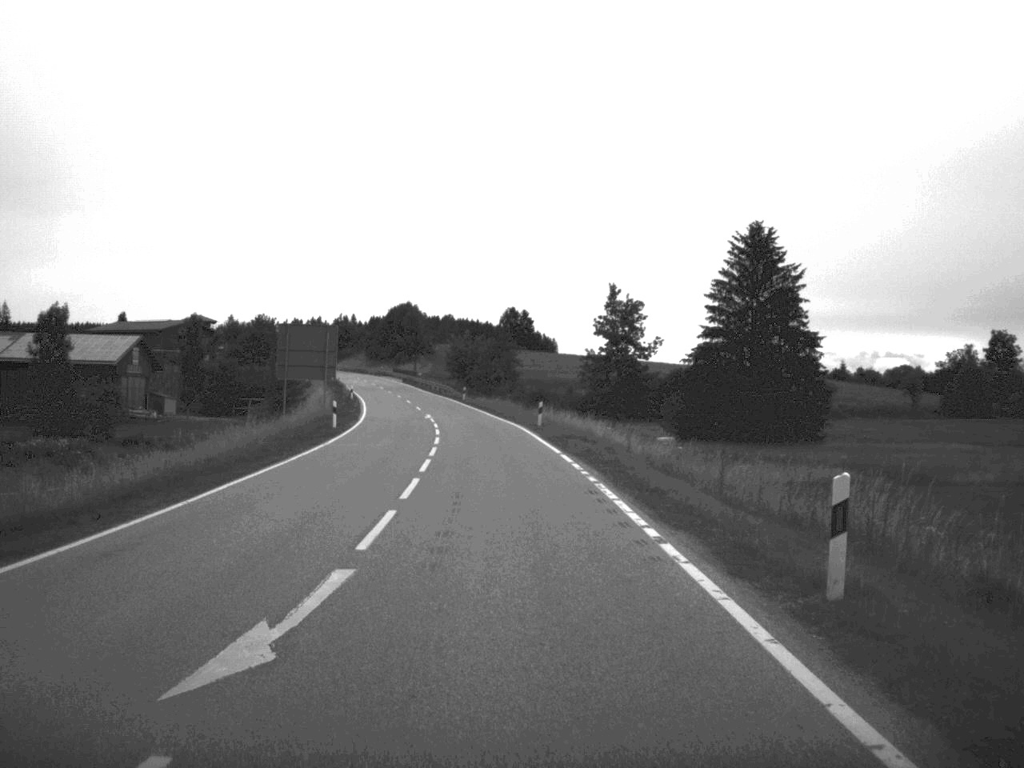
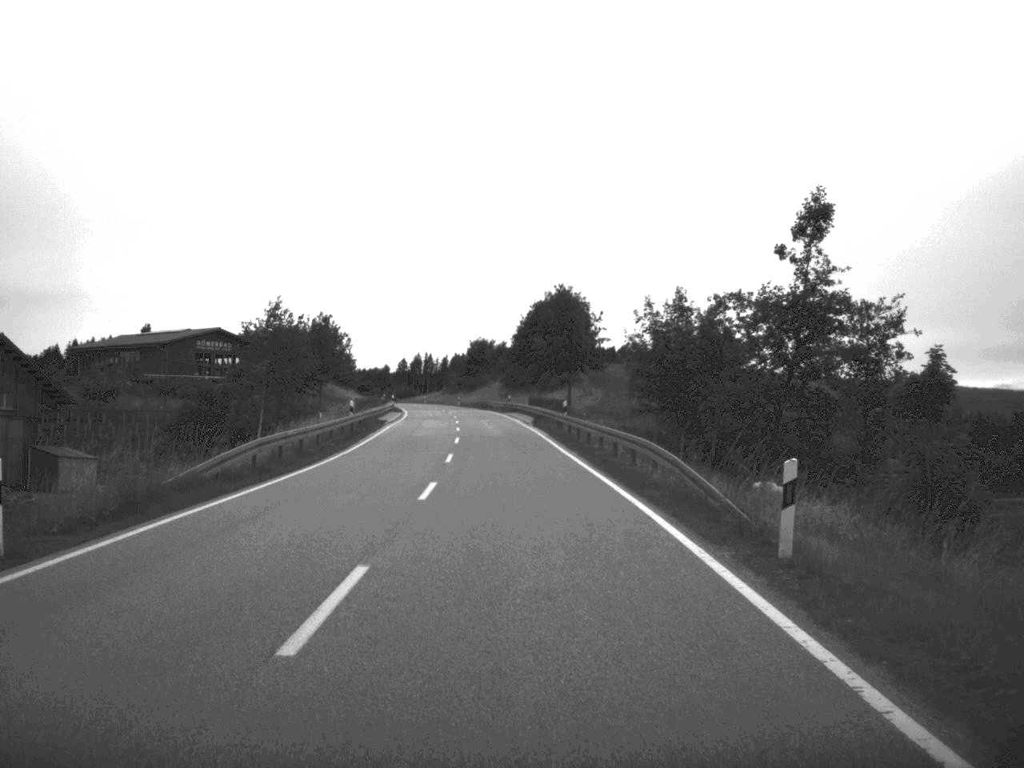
(-5.0, +75.8) m; -8°
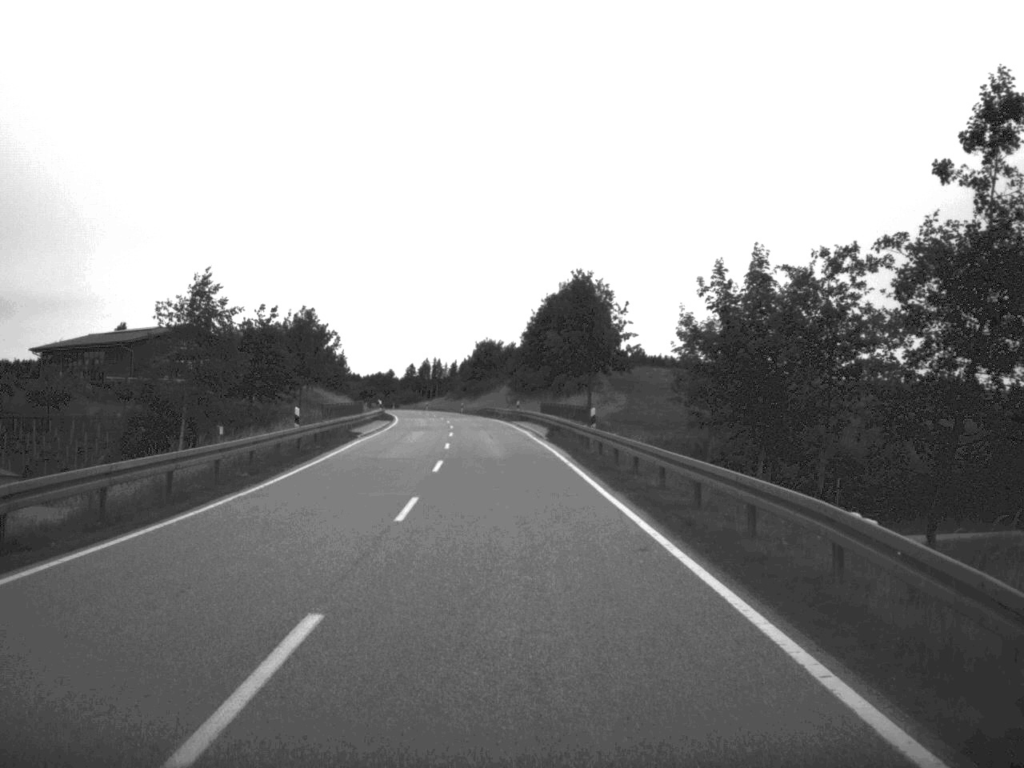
(0.0, +14.1) m; -1°
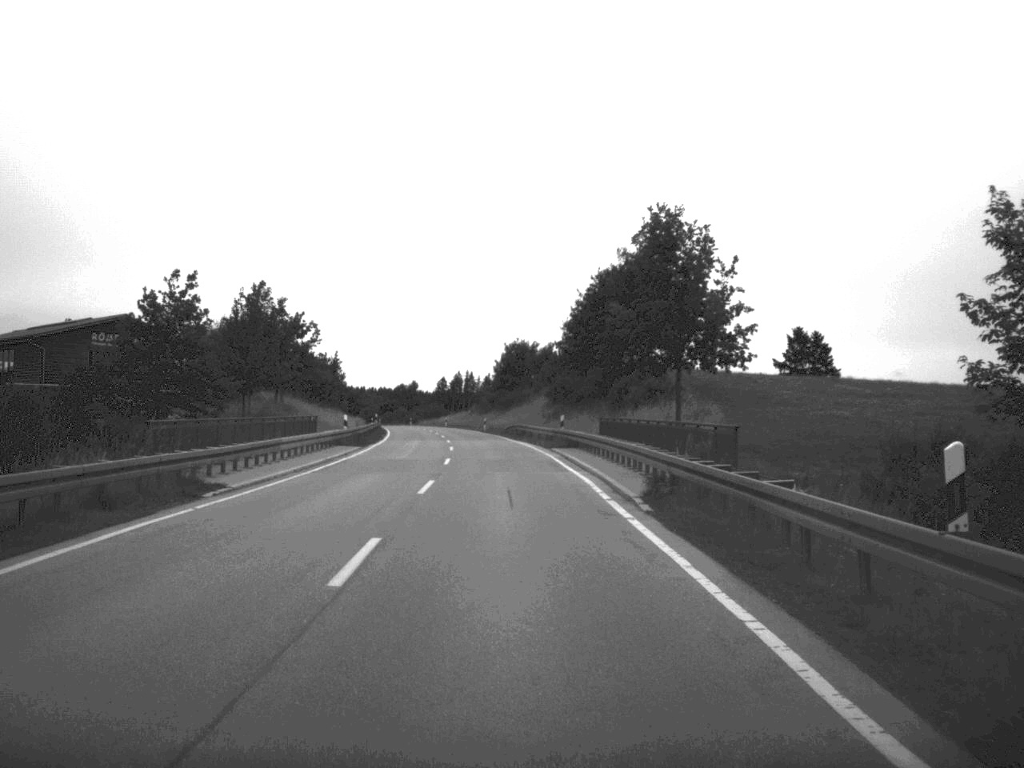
(-0.5, +28.5) m; -2°
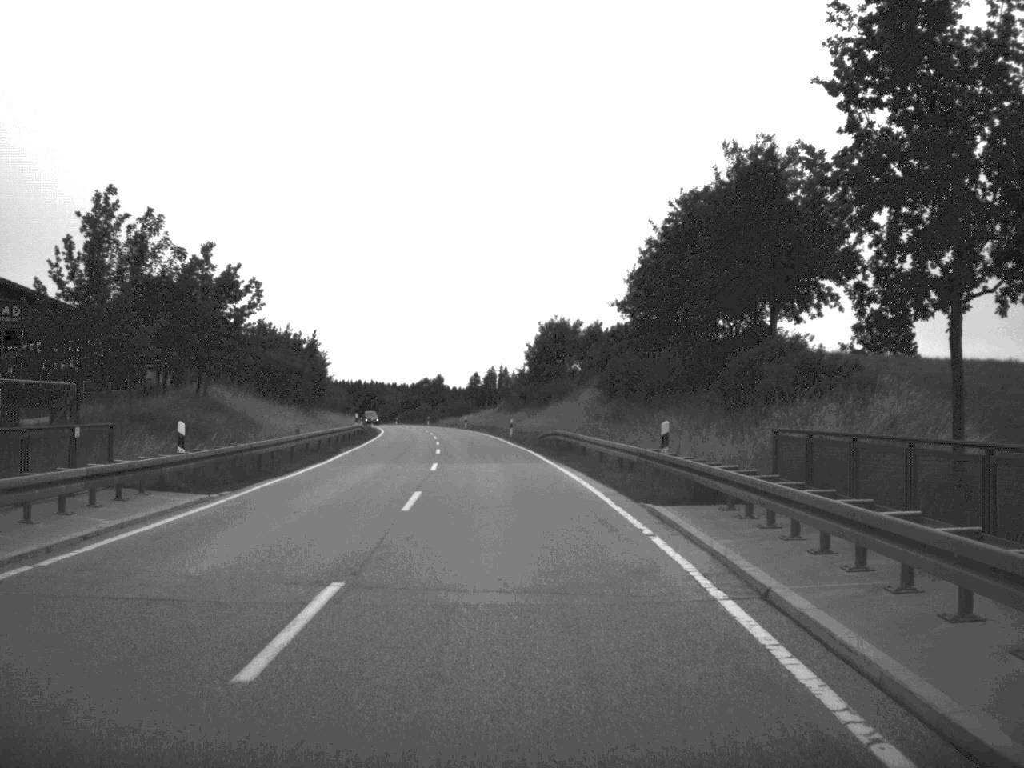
(-0.4, +27.7) m; -2°
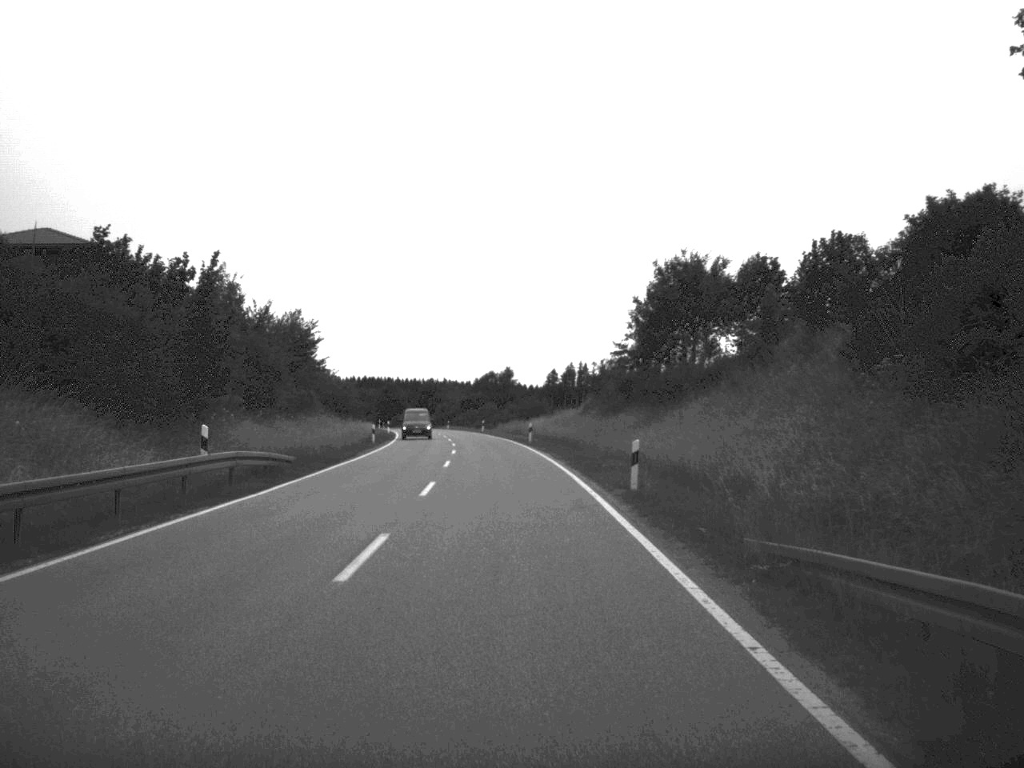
(-1.3, +42.3) m; -4°
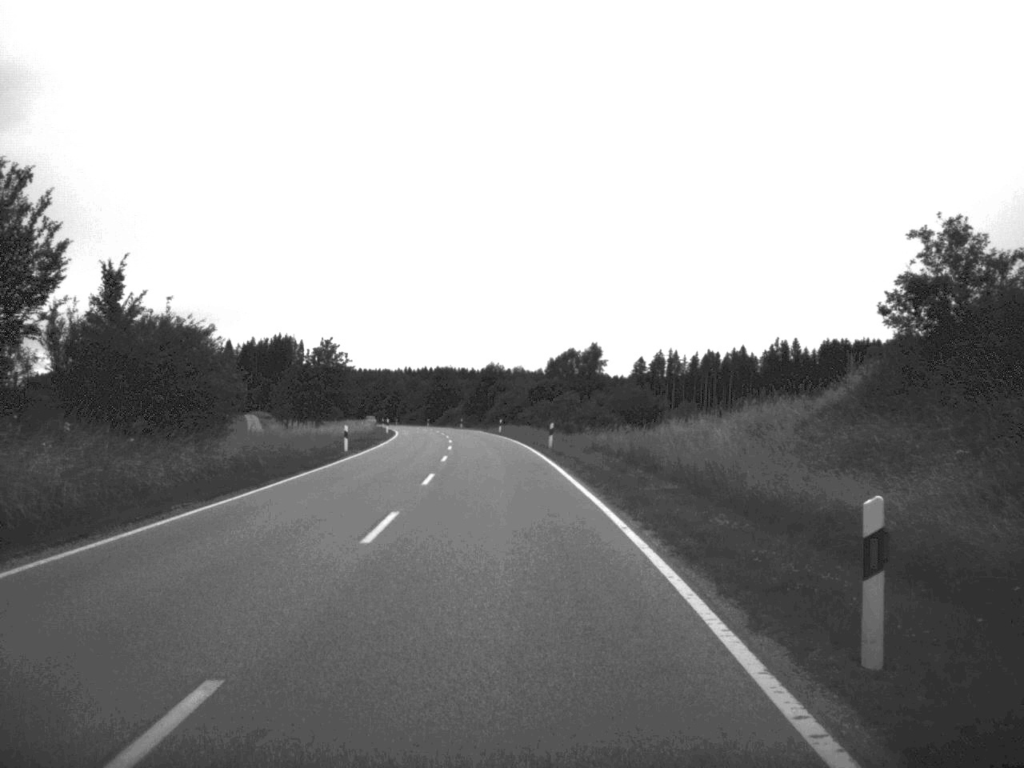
(-1.4, +55.5) m; -4°
